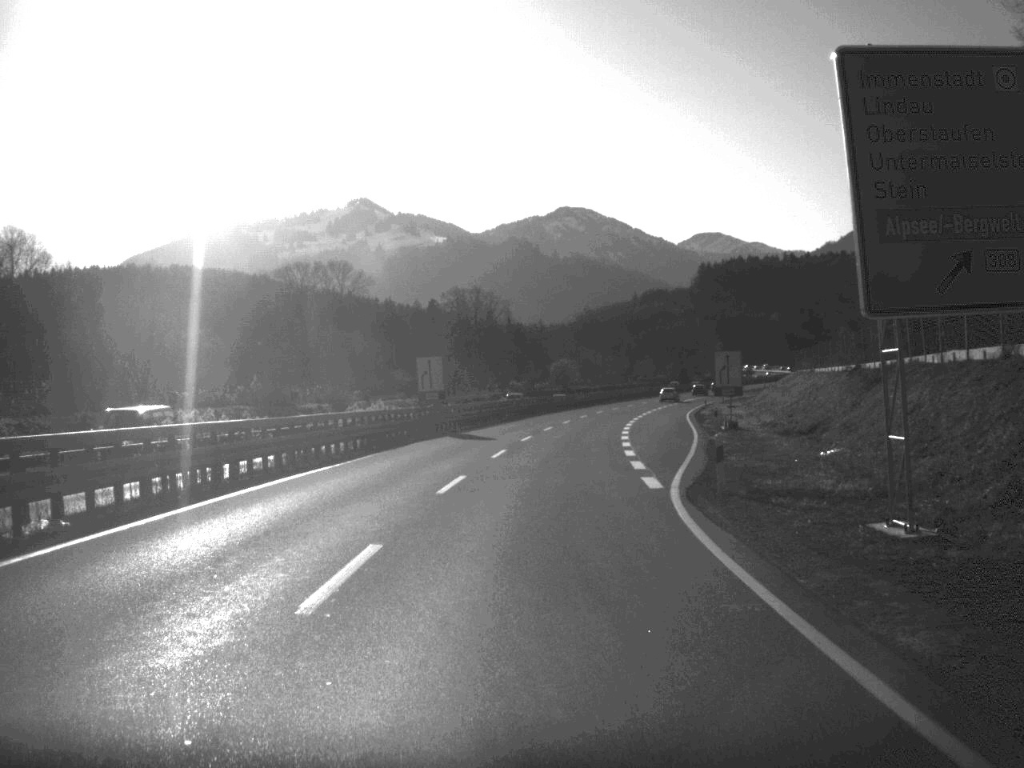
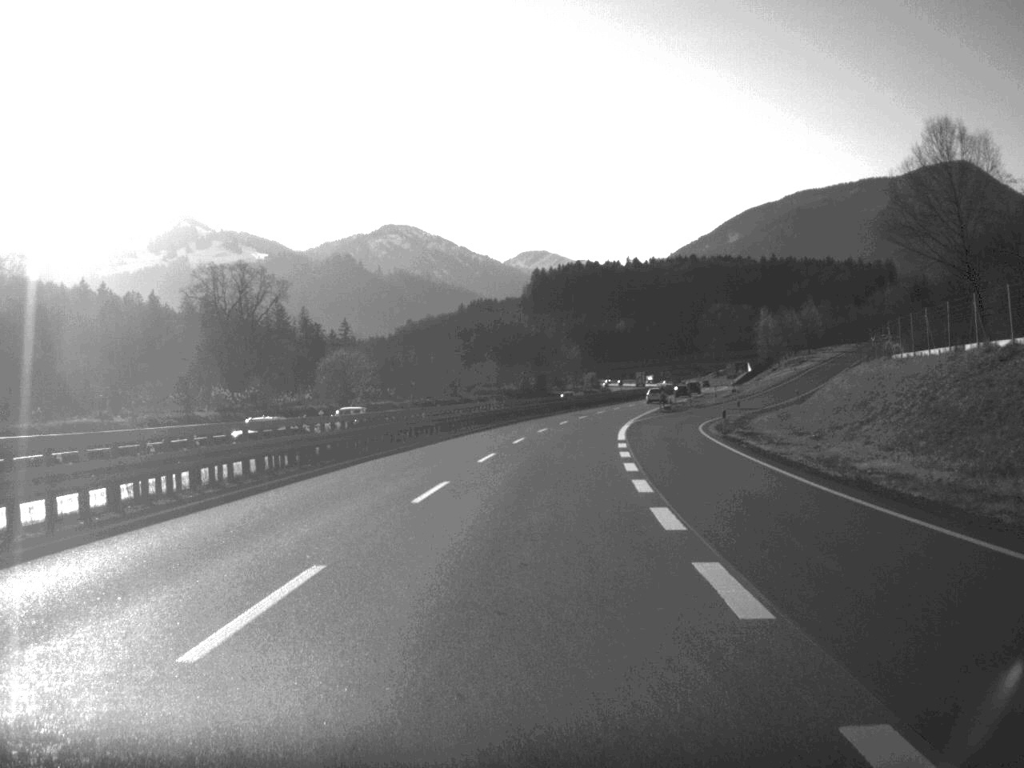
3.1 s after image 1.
(+6.0, +84.7) m; +8°
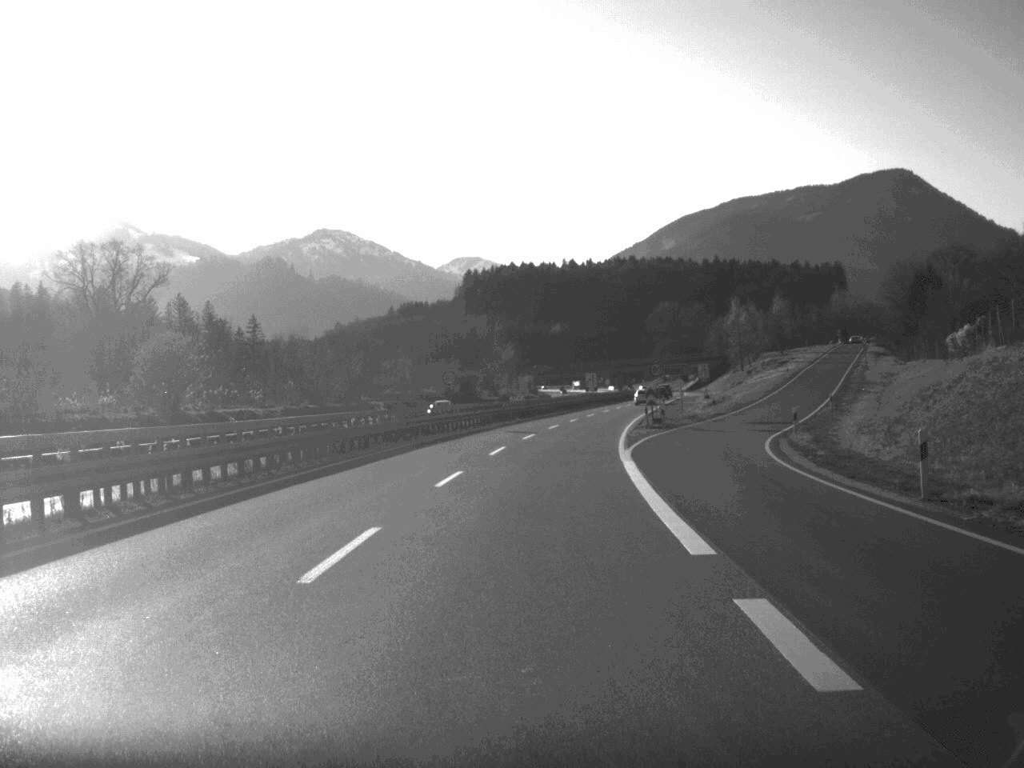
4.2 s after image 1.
(+0.9, +32.0) m; +3°
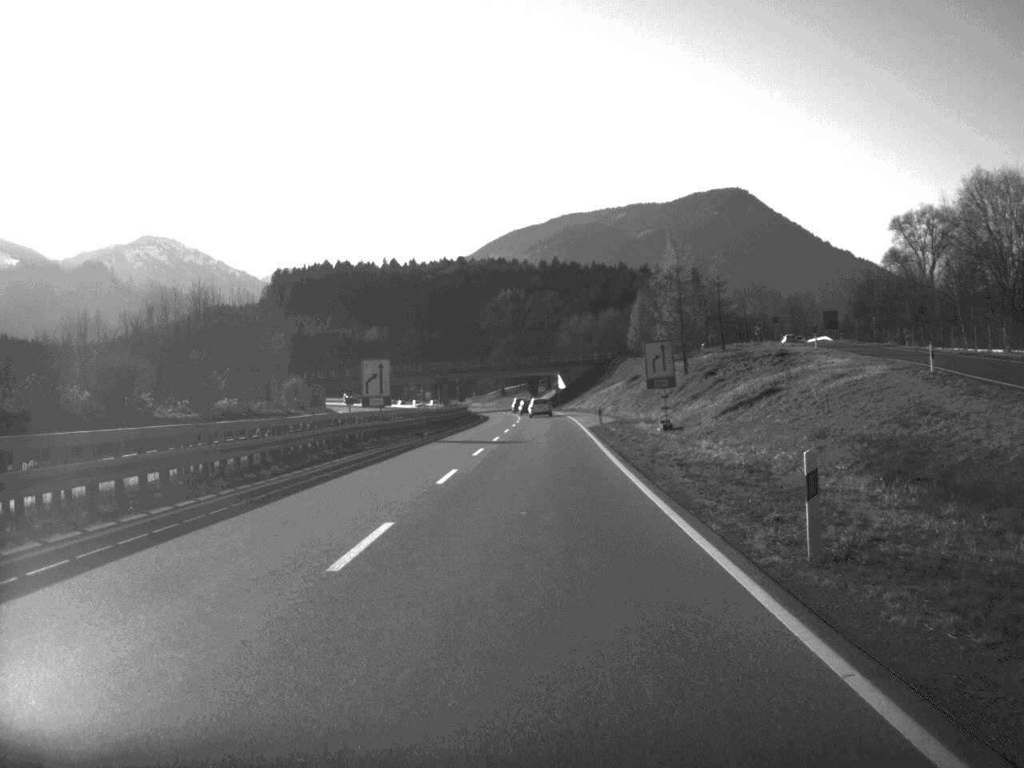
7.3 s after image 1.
(+5.7, +81.8) m; +8°
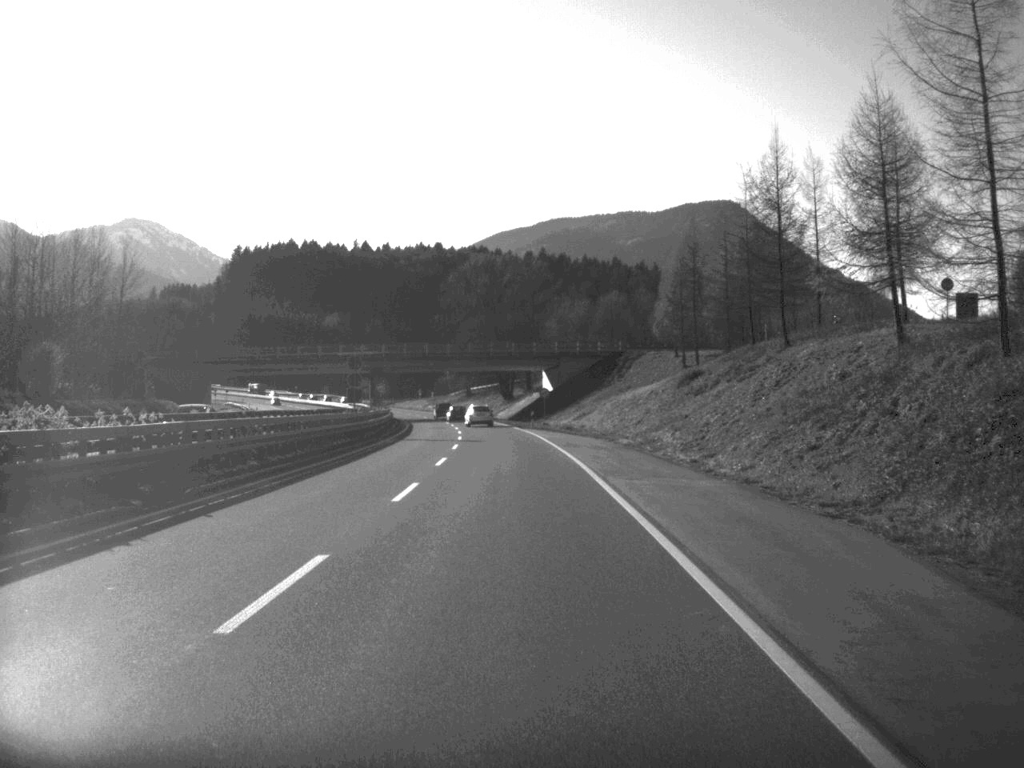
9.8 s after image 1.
(+1.1, +62.5) m; +1°
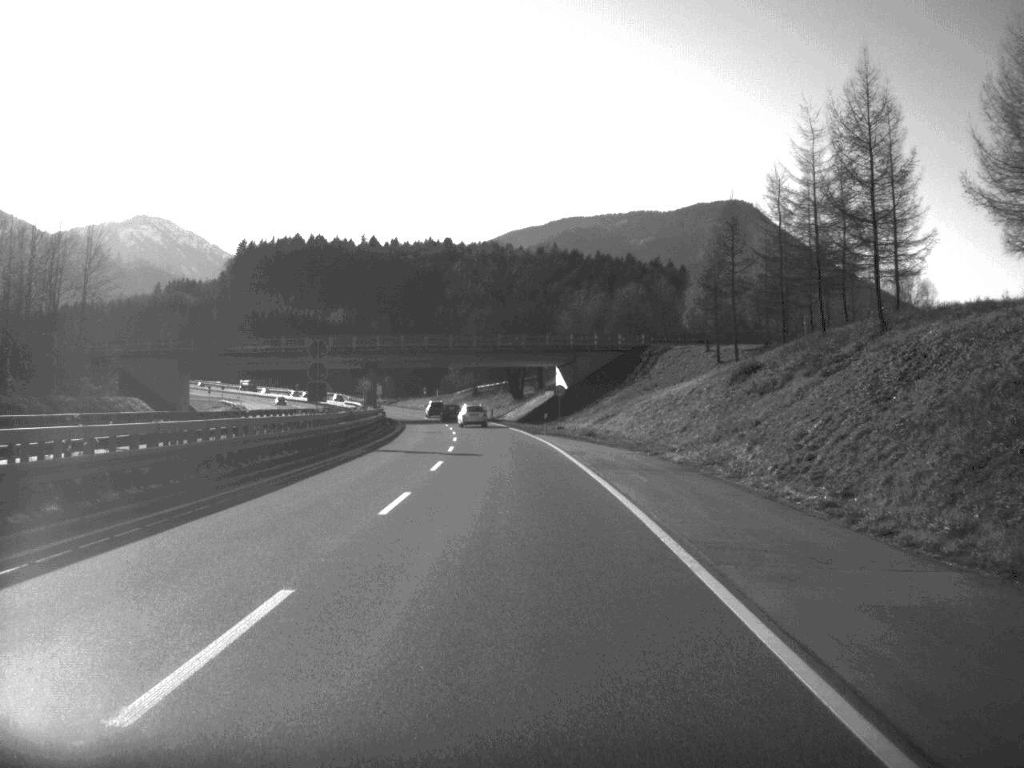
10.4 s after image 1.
(-0.1, +14.3) m; 0°
